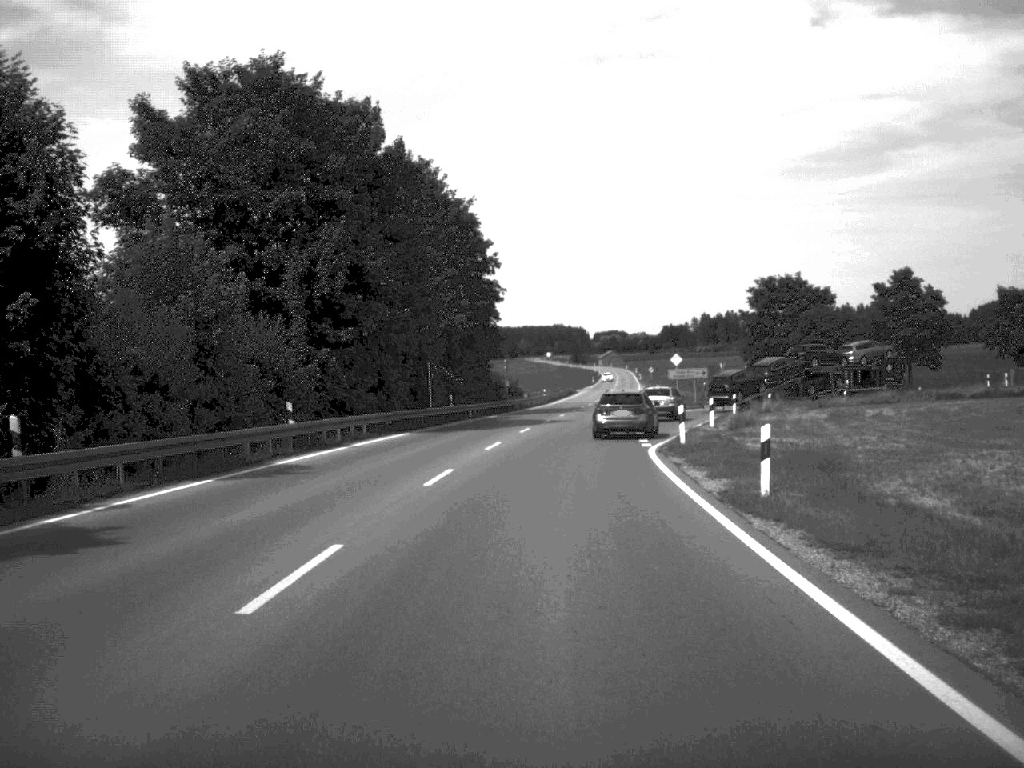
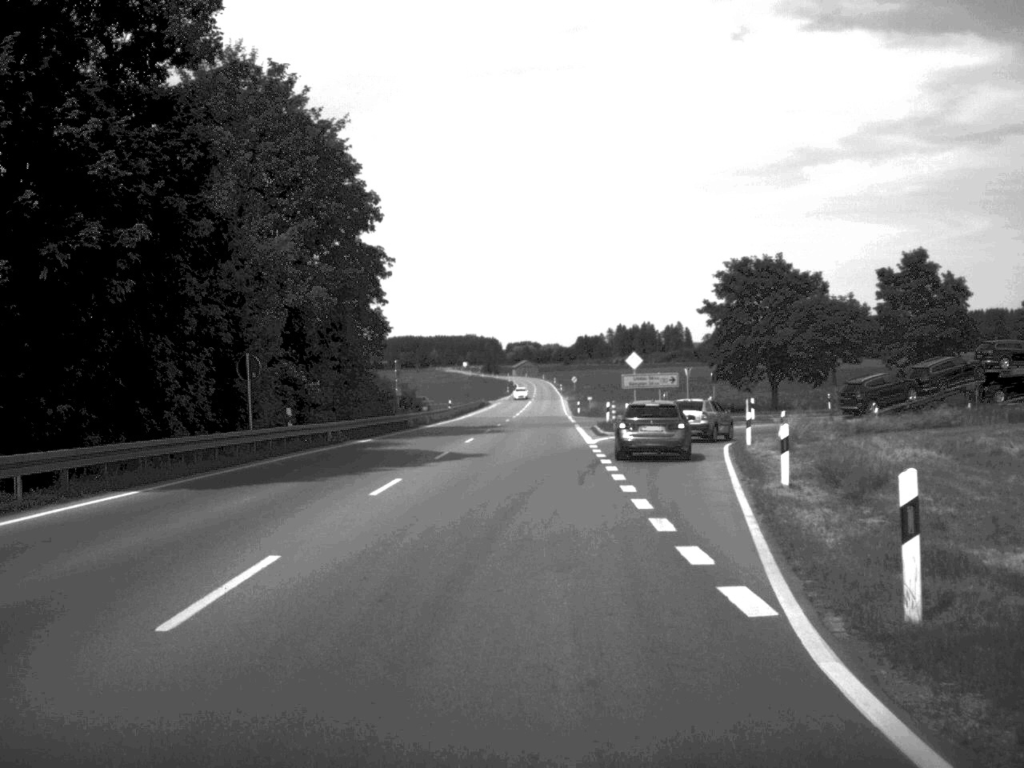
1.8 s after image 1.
(+0.7, +23.9) m; +4°
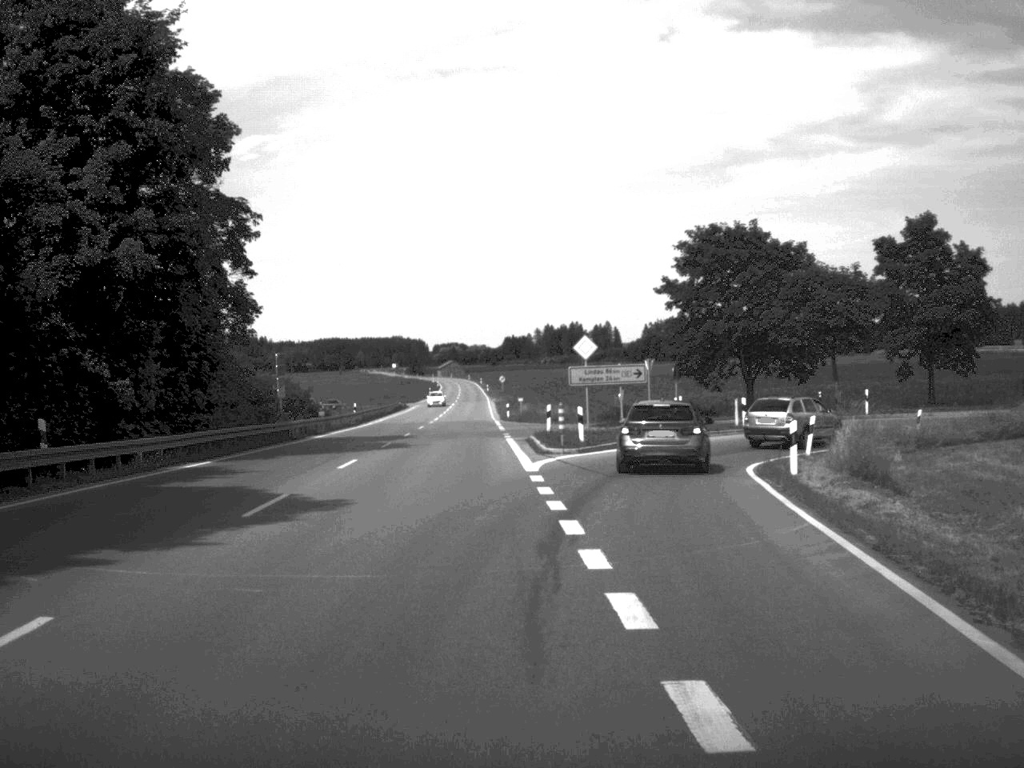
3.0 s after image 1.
(+0.4, +15.2) m; +3°
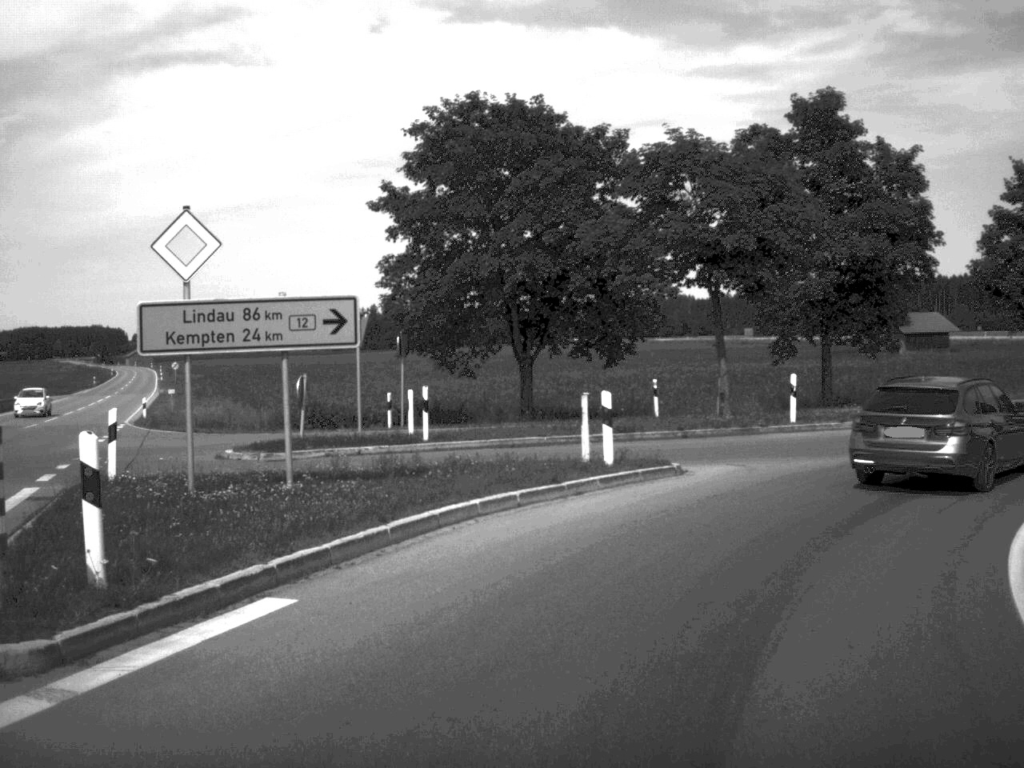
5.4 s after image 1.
(+2.0, +26.5) m; +14°
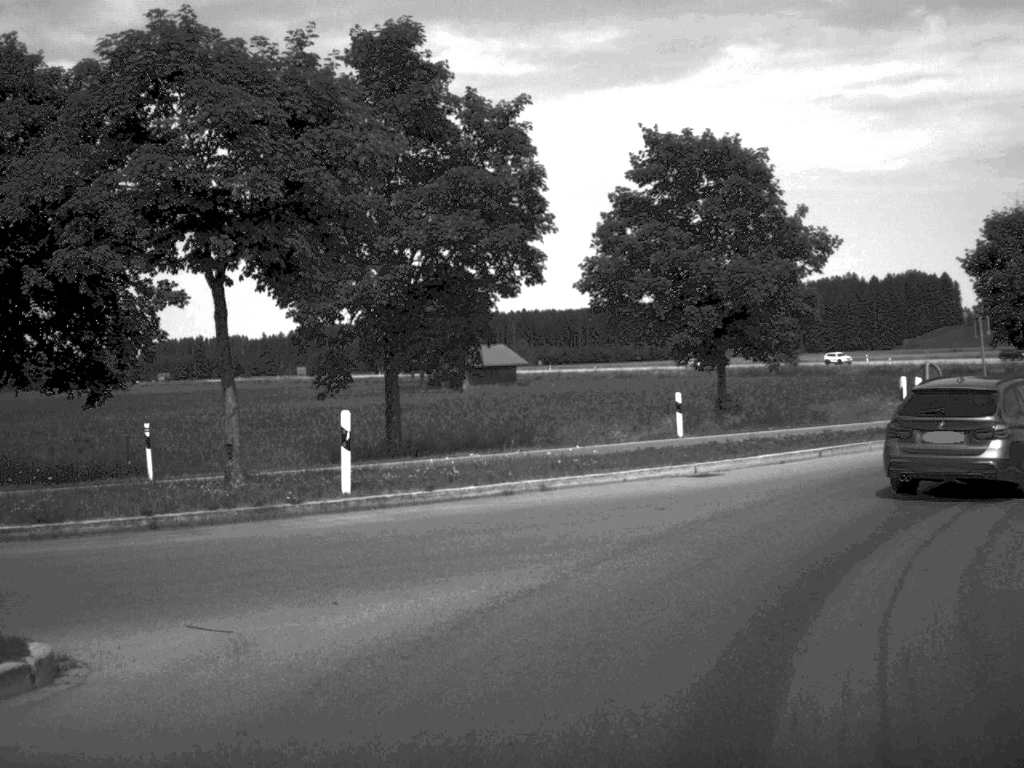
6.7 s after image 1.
(+1.8, +10.9) m; +20°
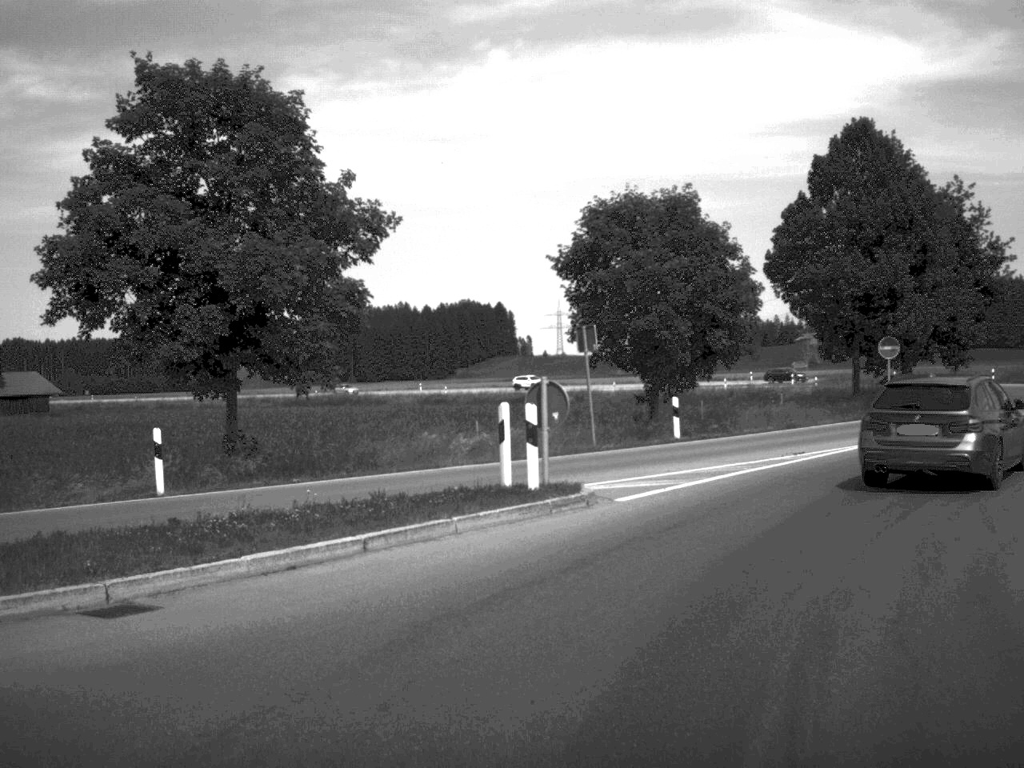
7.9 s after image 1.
(+1.7, +9.5) m; +20°
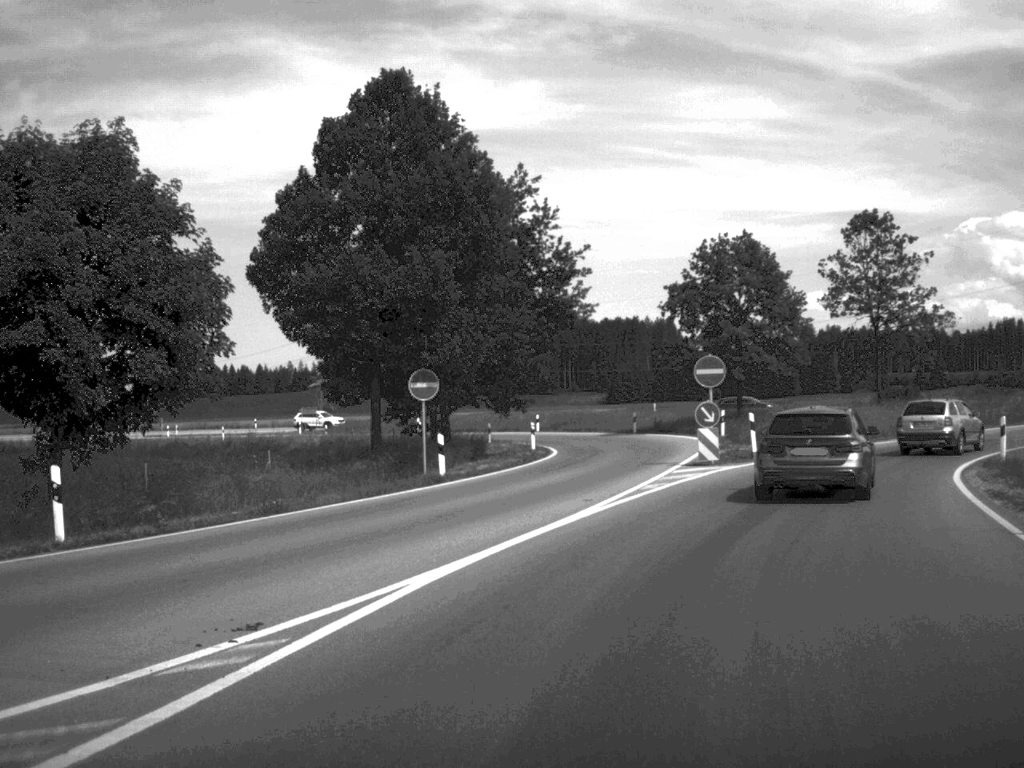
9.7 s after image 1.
(+2.7, +13.3) m; +21°
